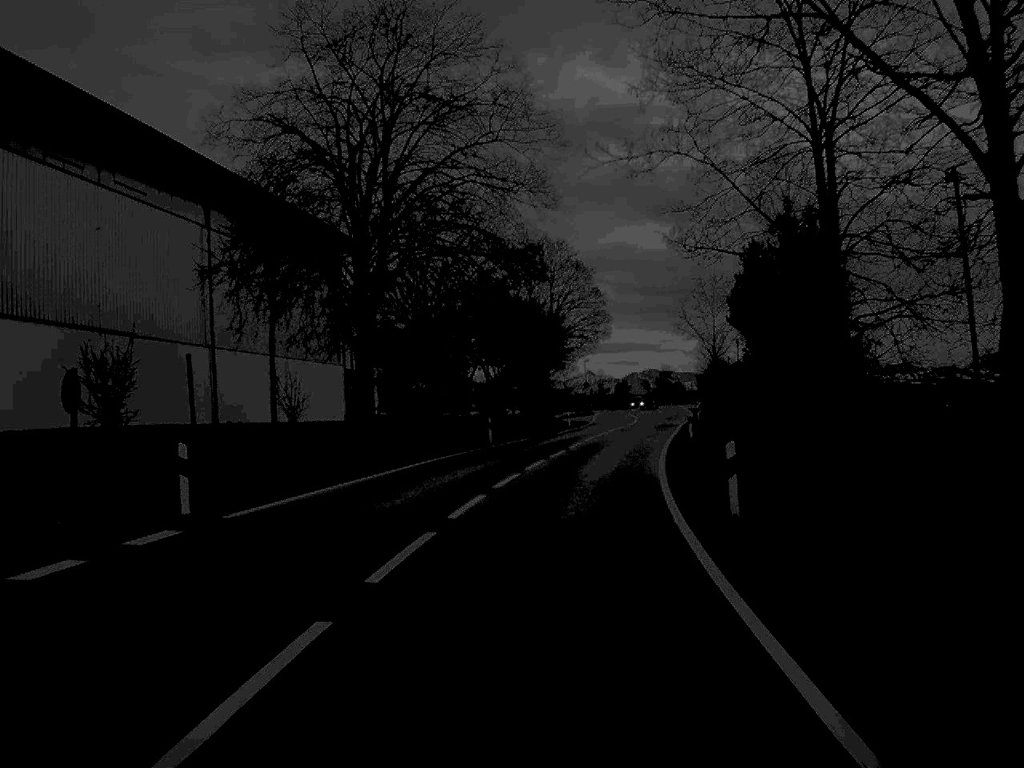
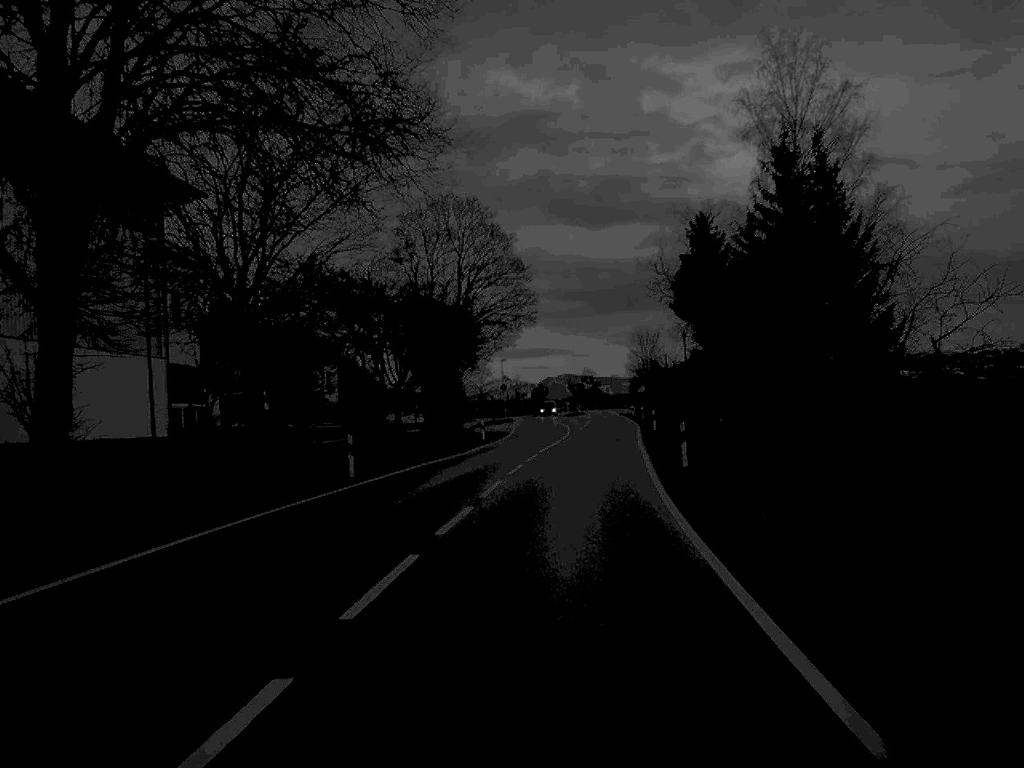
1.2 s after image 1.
(+0.6, +19.4) m; +4°
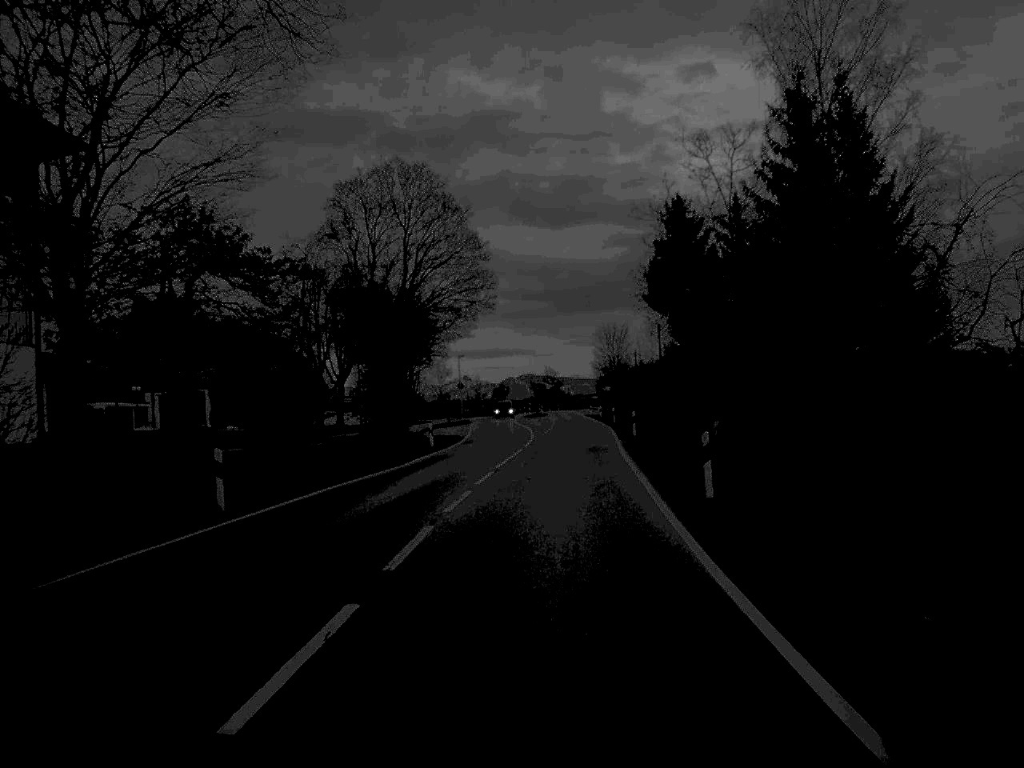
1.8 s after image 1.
(+0.1, +9.4) m; +2°
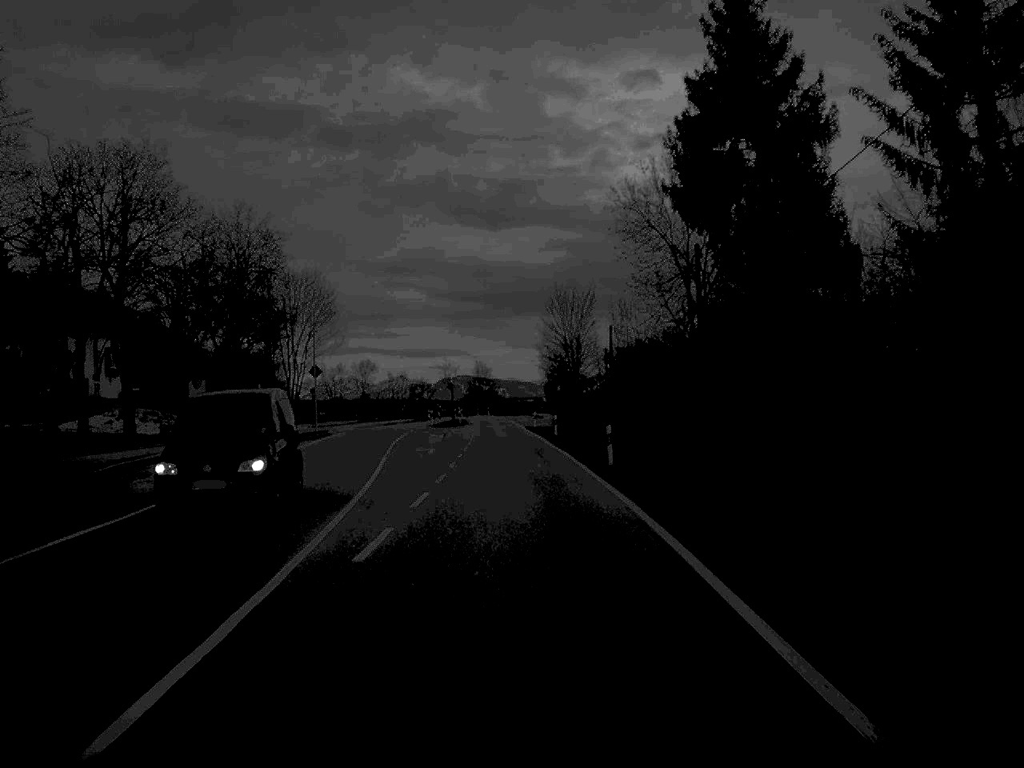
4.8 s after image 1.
(+1.8, +49.3) m; +3°
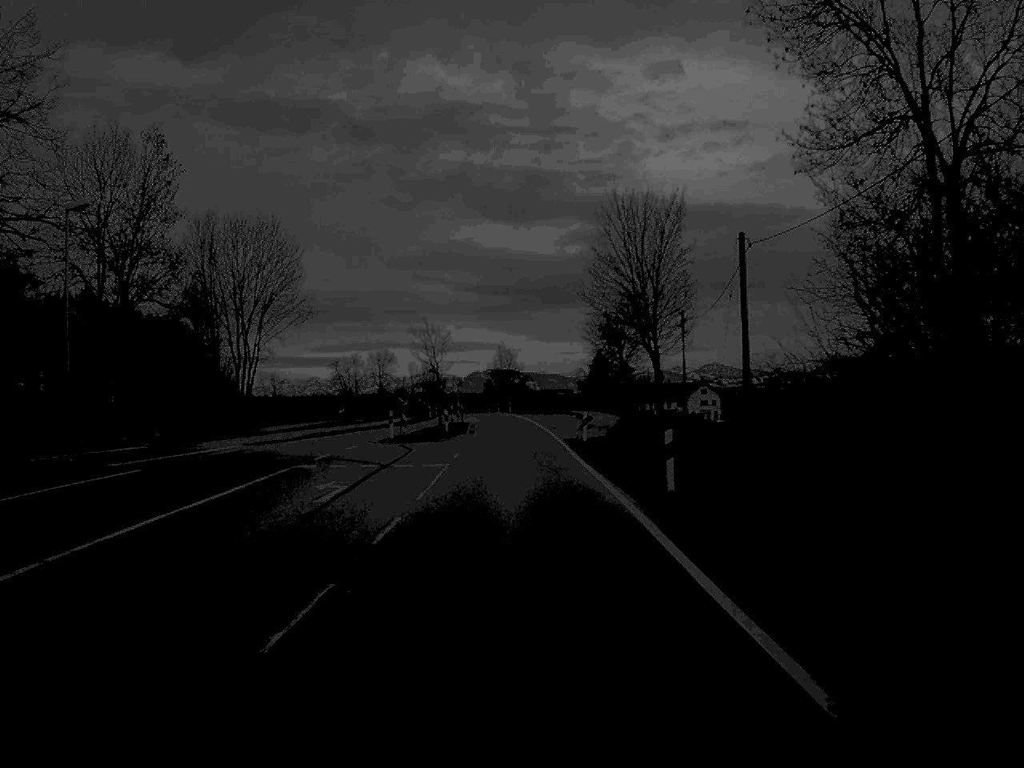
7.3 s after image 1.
(-0.4, +40.8) m; -1°
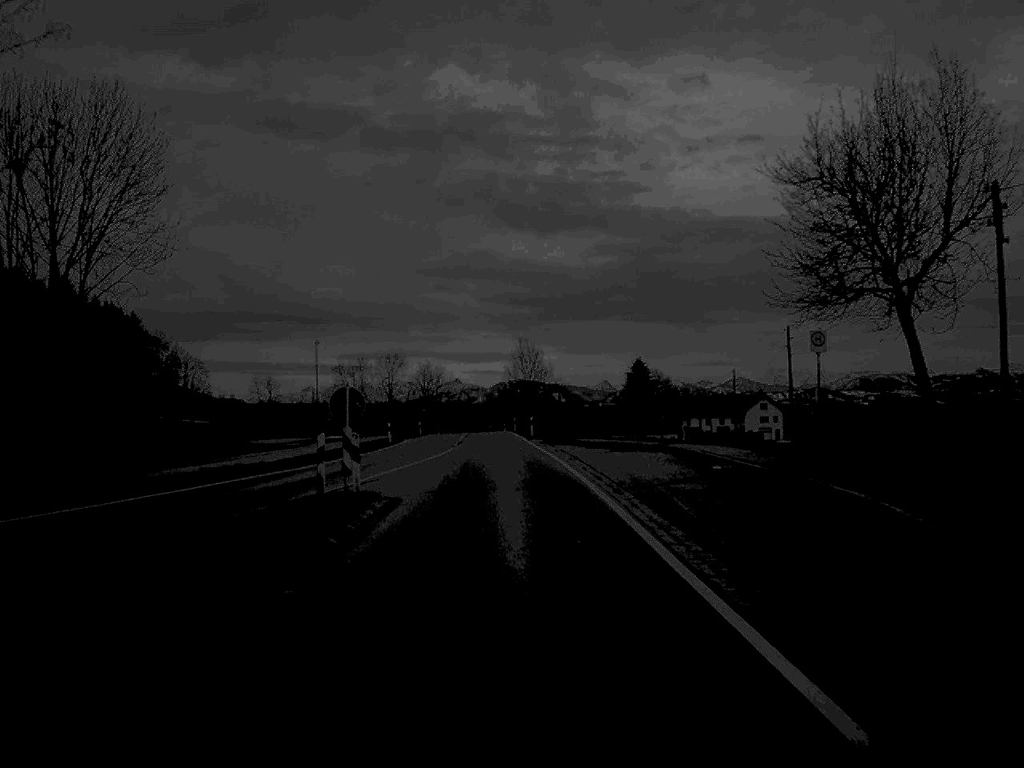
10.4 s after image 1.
(-0.4, +51.0) m; -1°
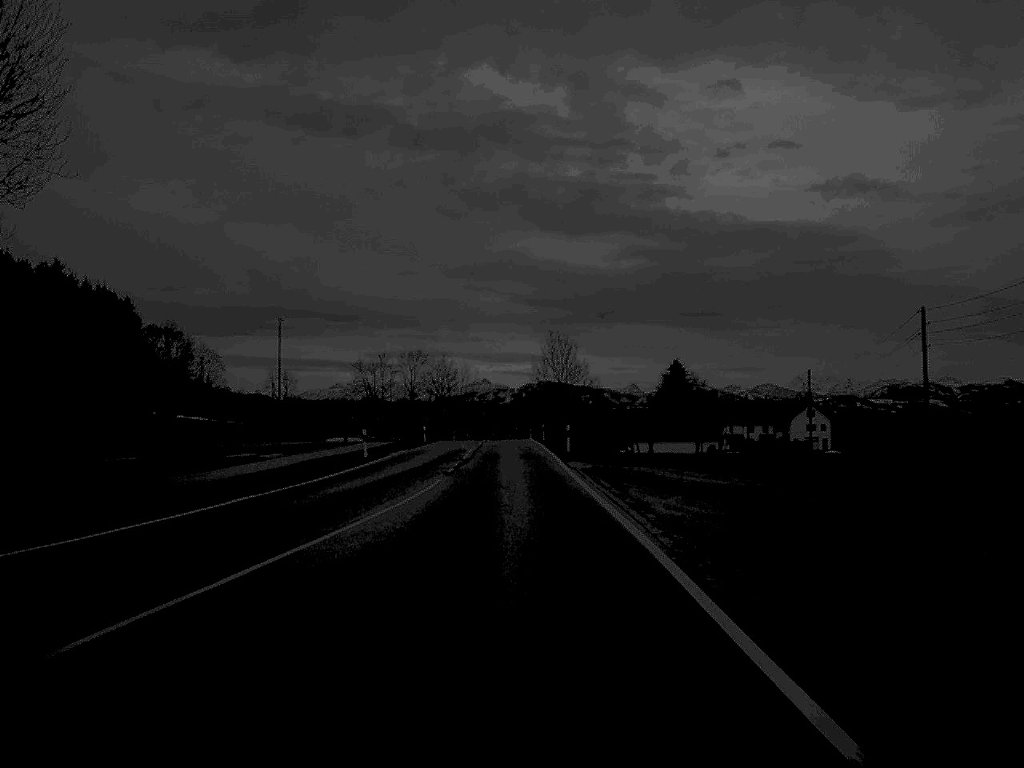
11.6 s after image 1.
(-0.2, +19.8) m; -1°
